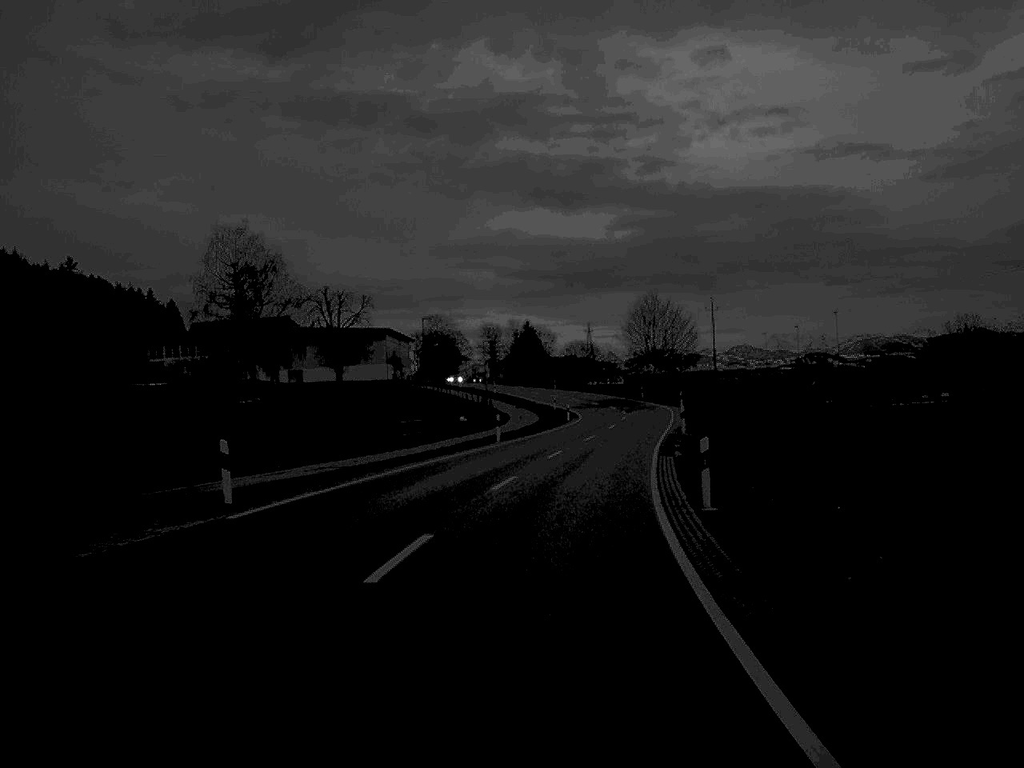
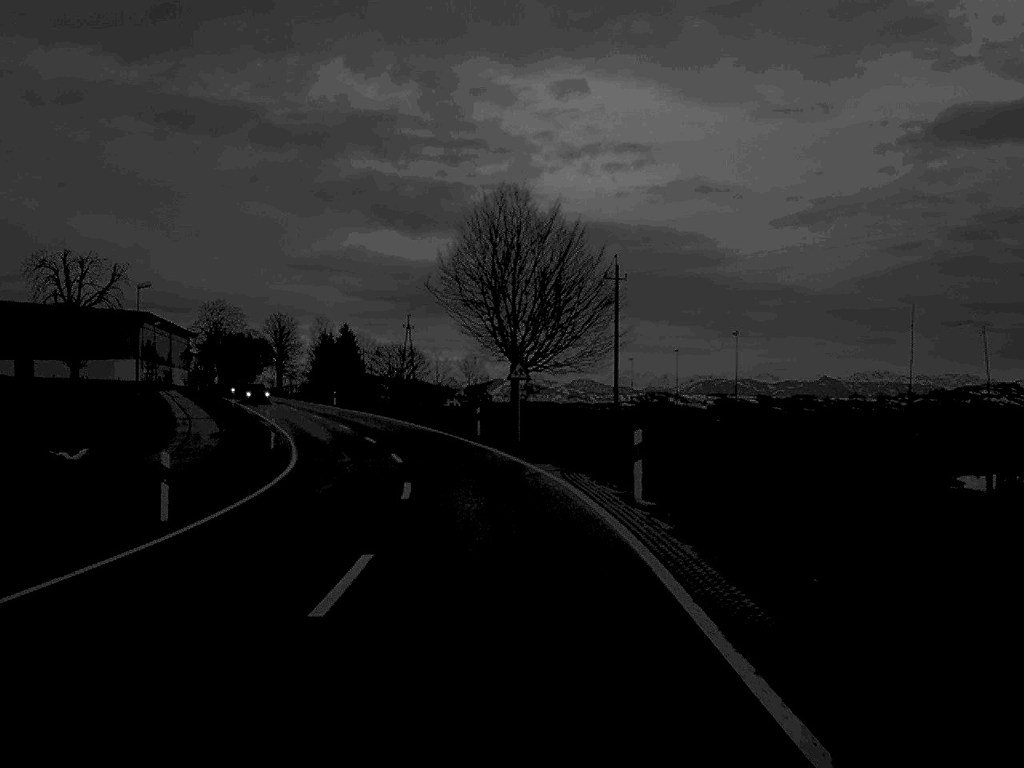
(+5.4, +60.5) m; +7°
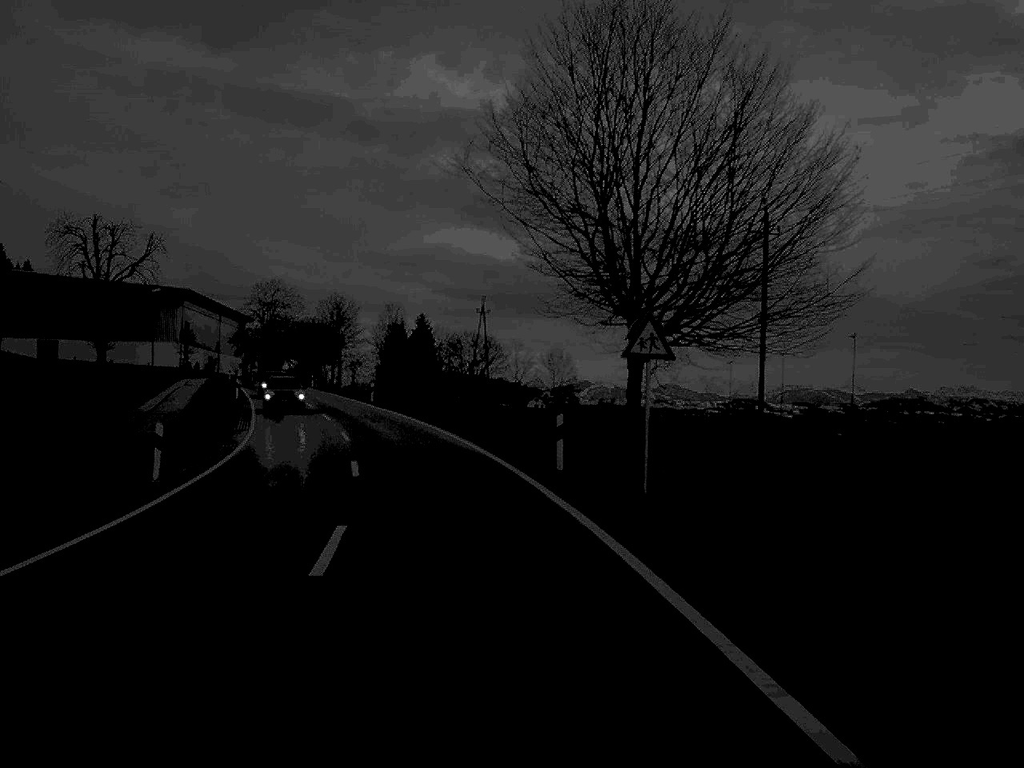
(-0.6, +22.4) m; -4°
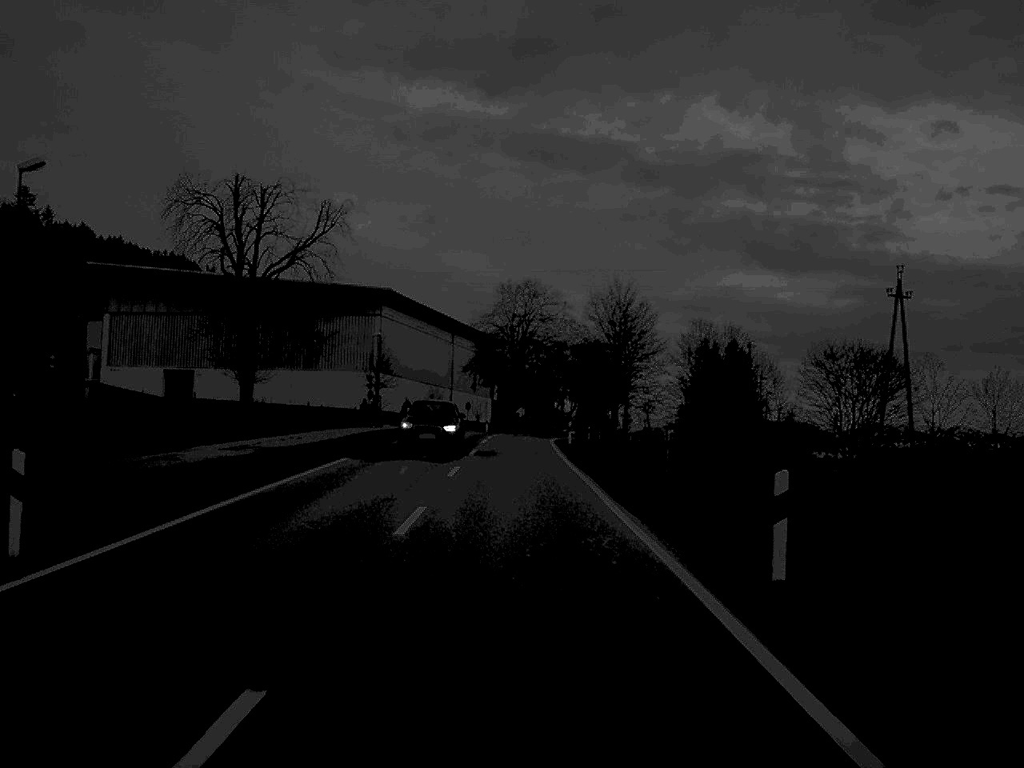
(-7.4, +55.8) m; -13°
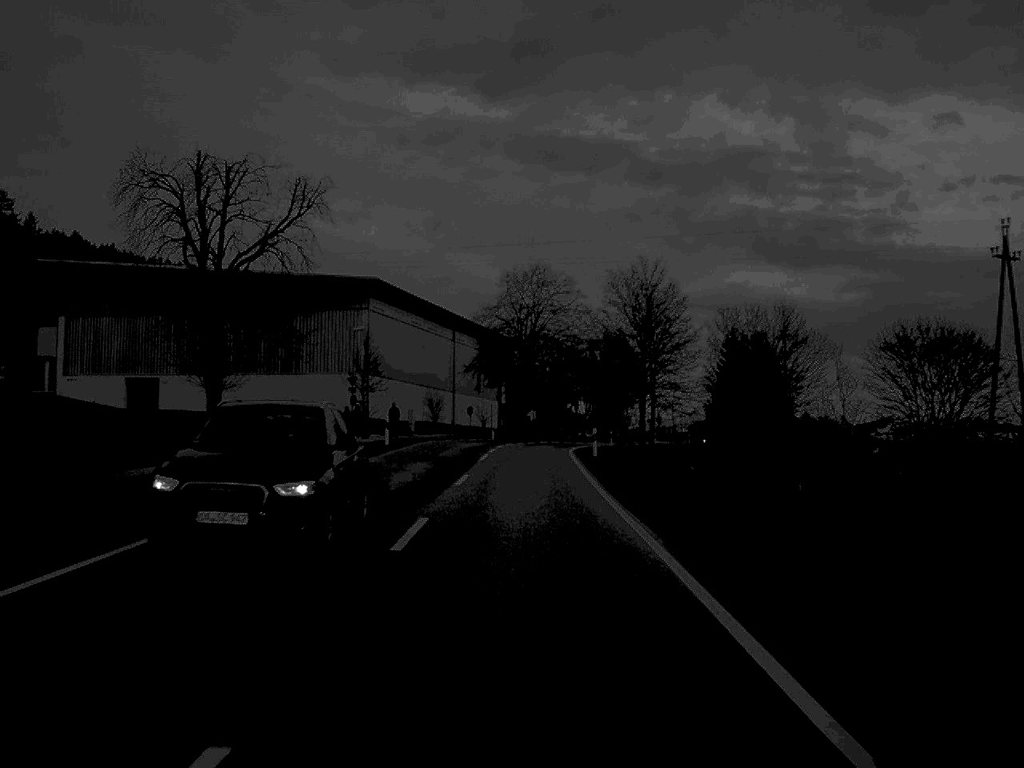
(-0.1, +13.0) m; 0°
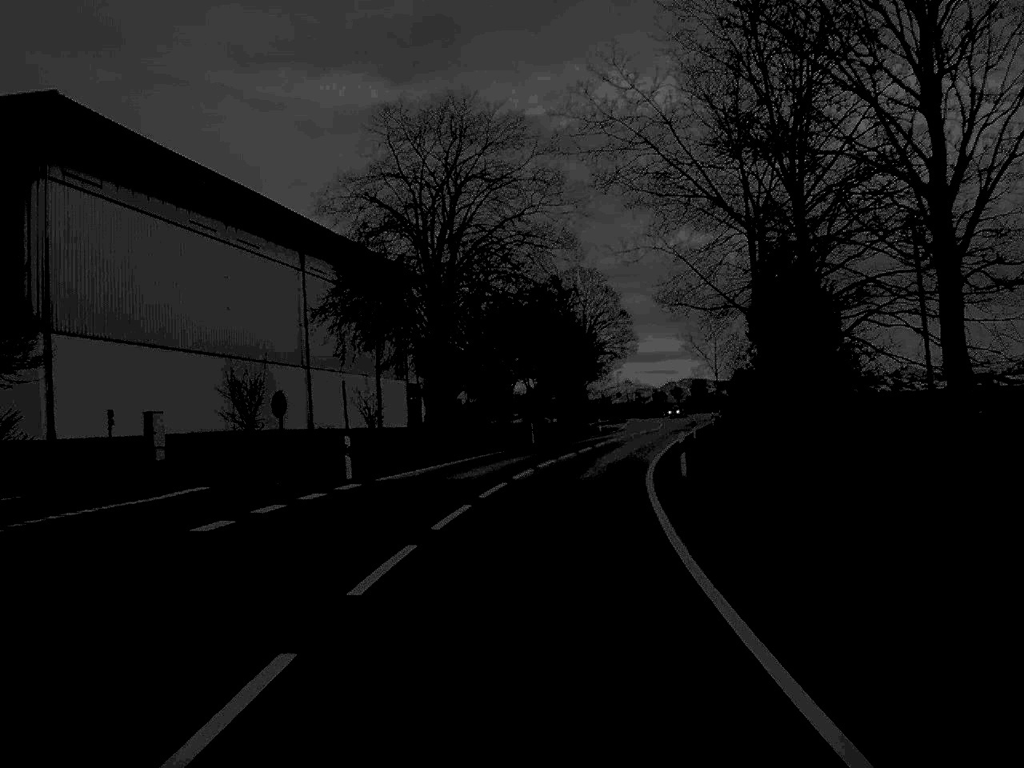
(+0.5, +52.6) m; +3°
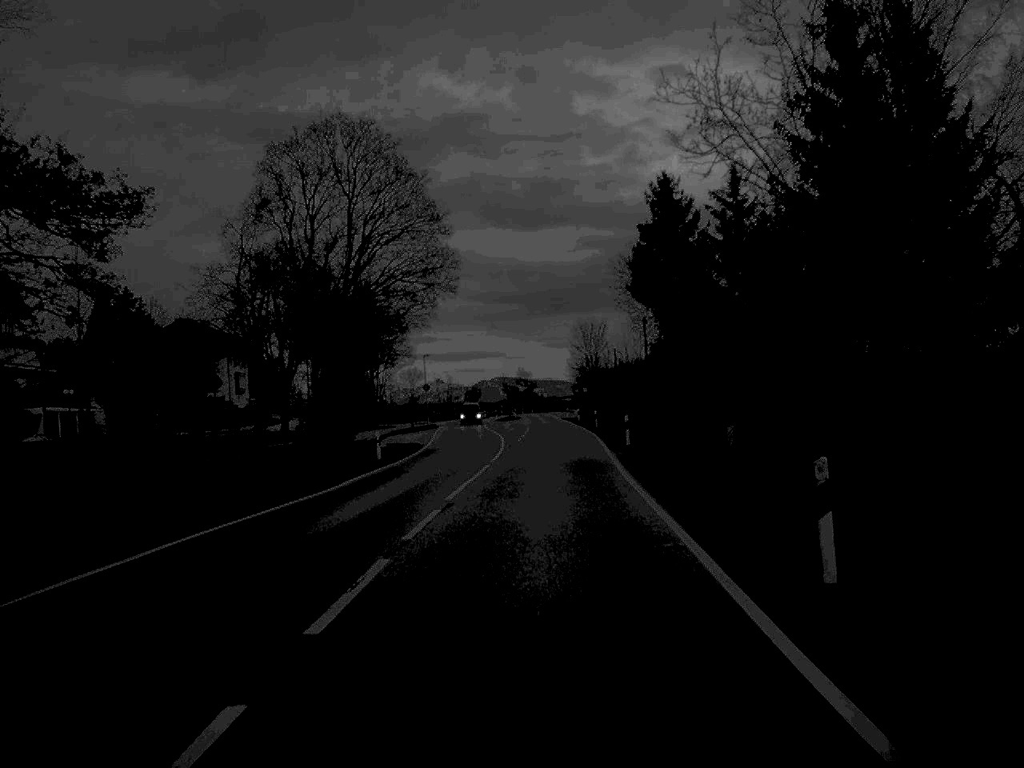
(+3.7, +49.3) m; +8°
